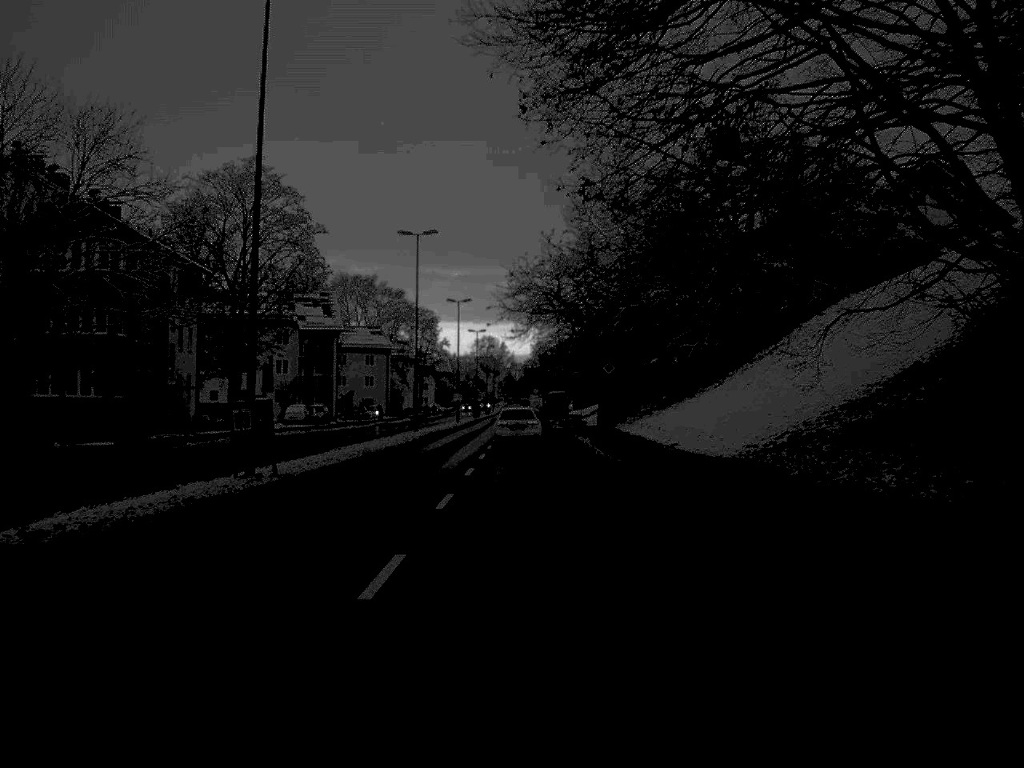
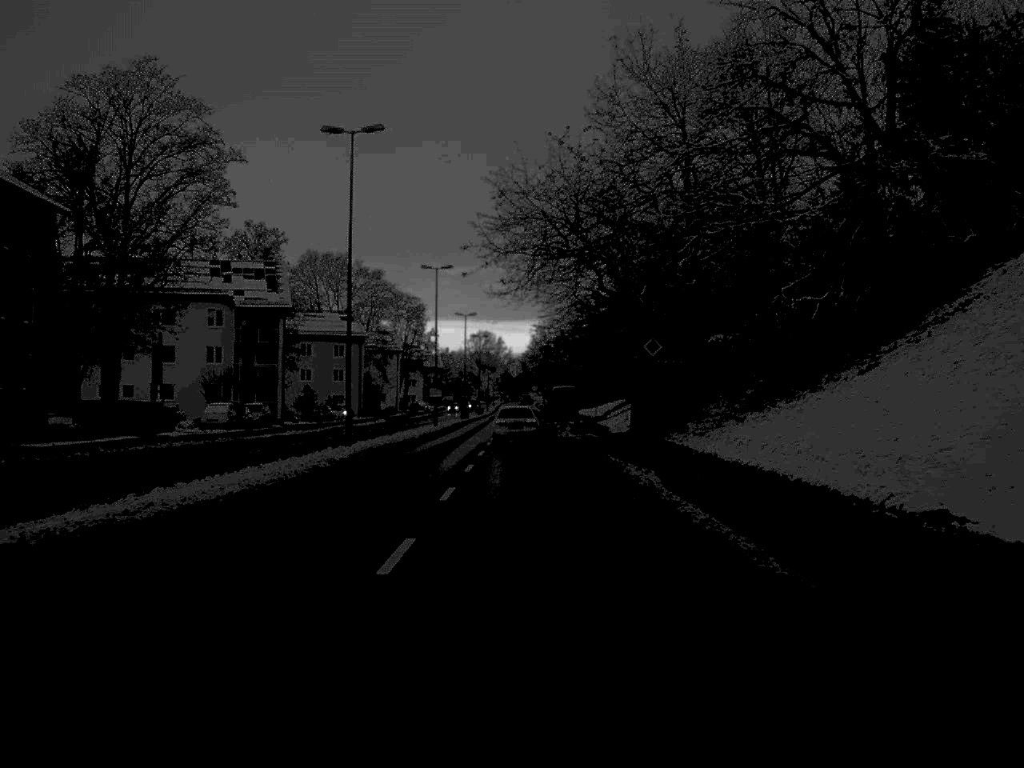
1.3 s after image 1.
(0.0, +25.2) m; 0°
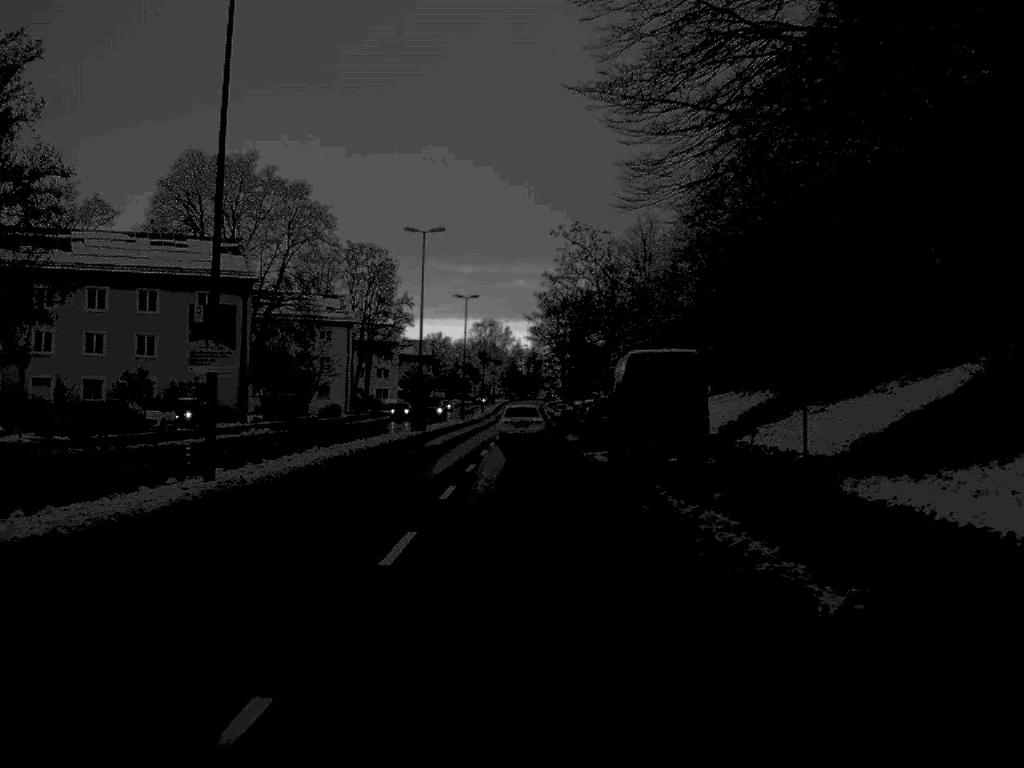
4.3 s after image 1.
(0.0, +60.4) m; 0°
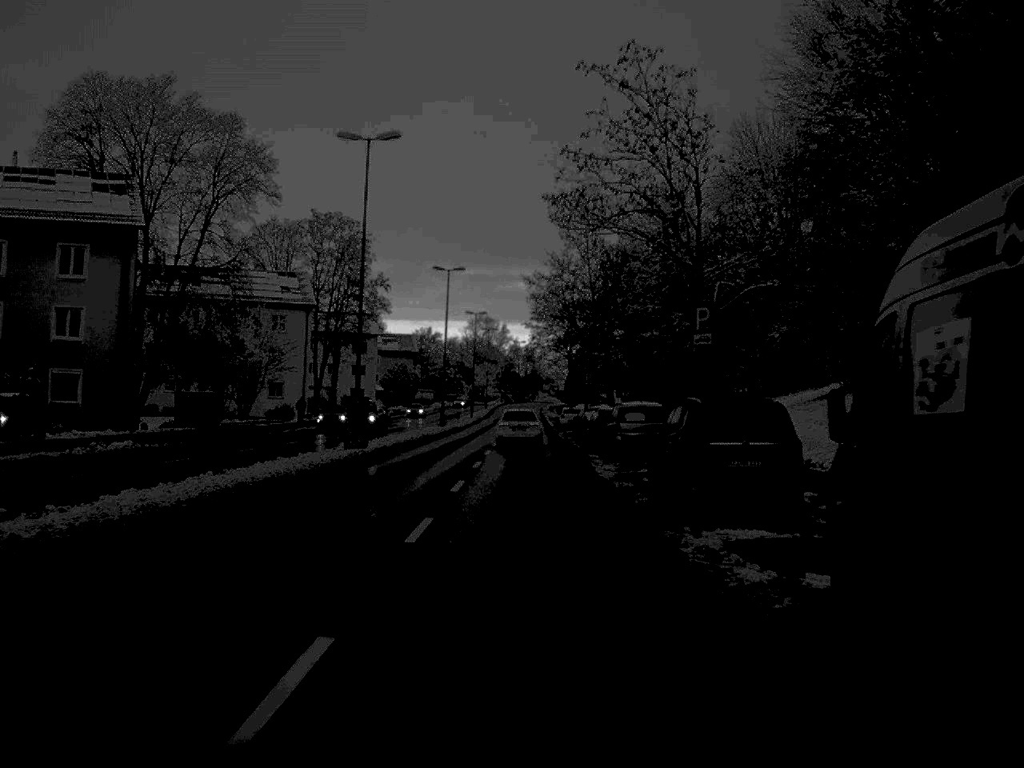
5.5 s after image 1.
(0.0, +23.6) m; 0°
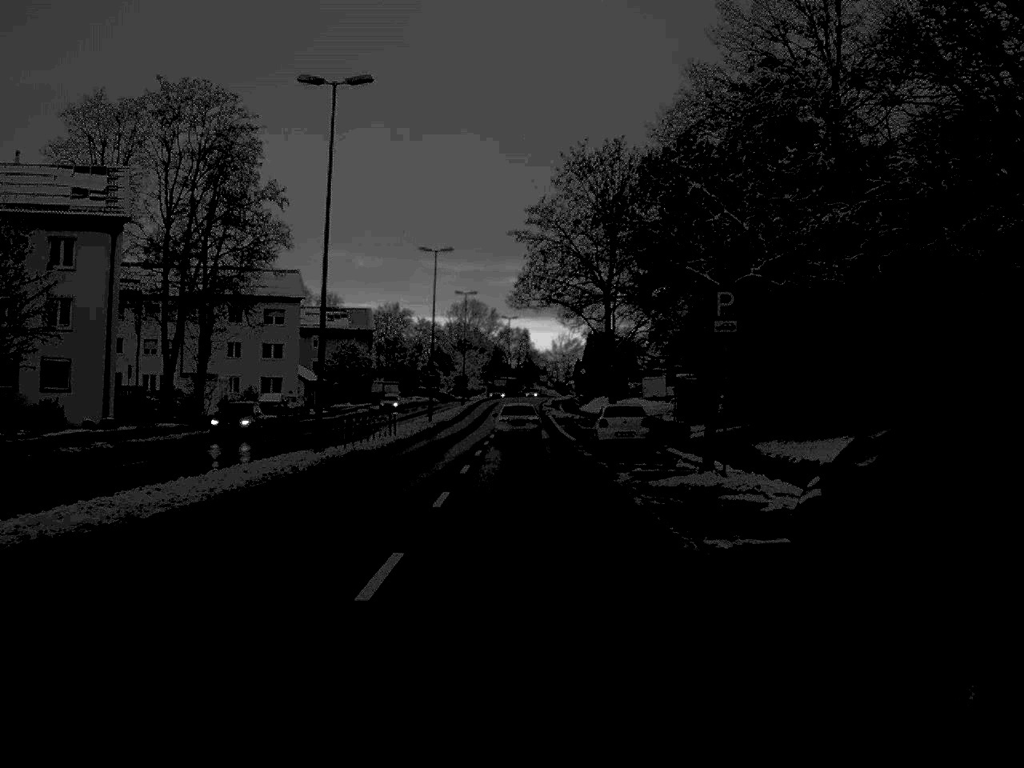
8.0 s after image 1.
(0.0, +48.8) m; 0°
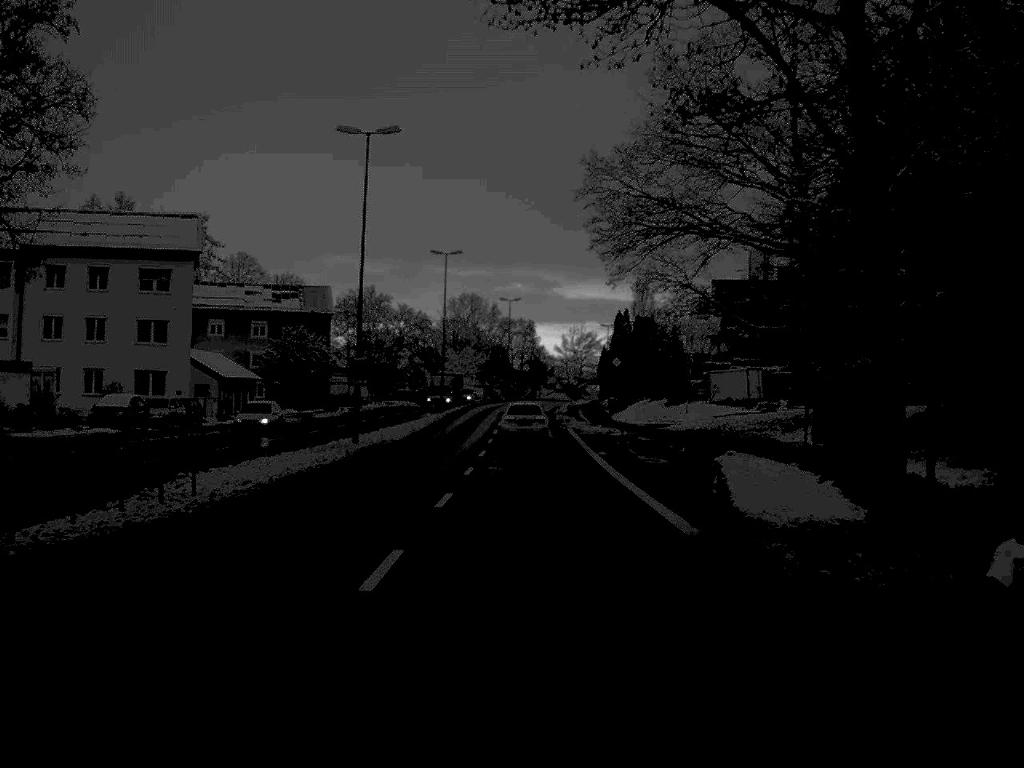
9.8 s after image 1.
(0.0, +35.1) m; 0°
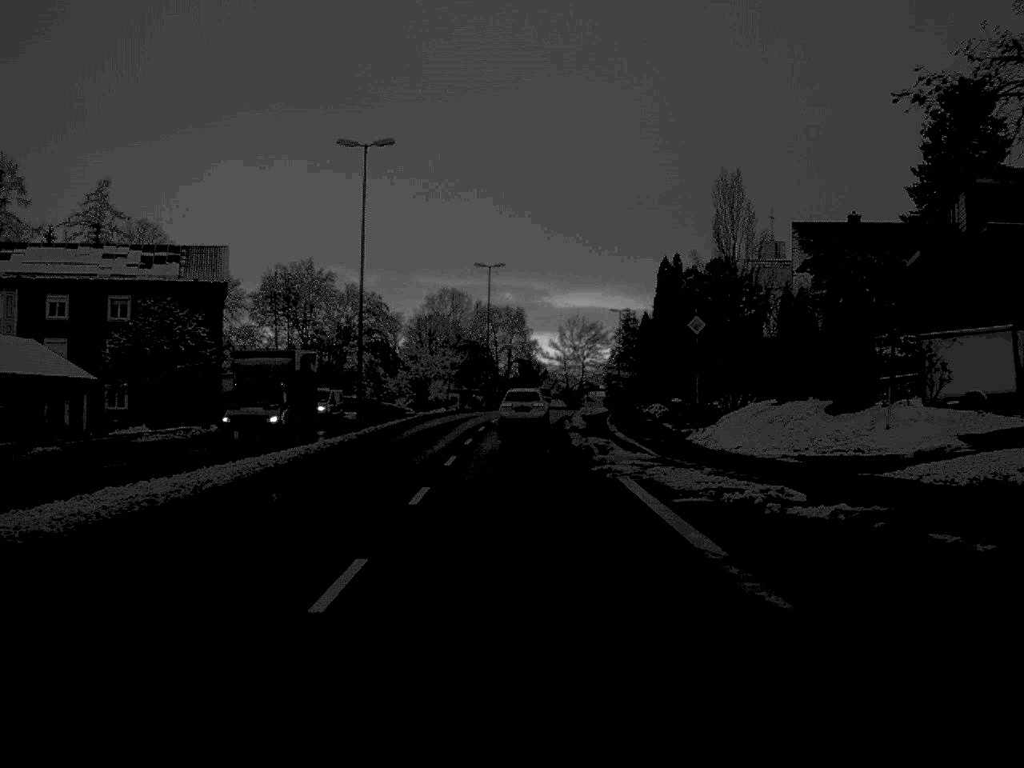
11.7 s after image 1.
(+0.2, +37.2) m; 0°
